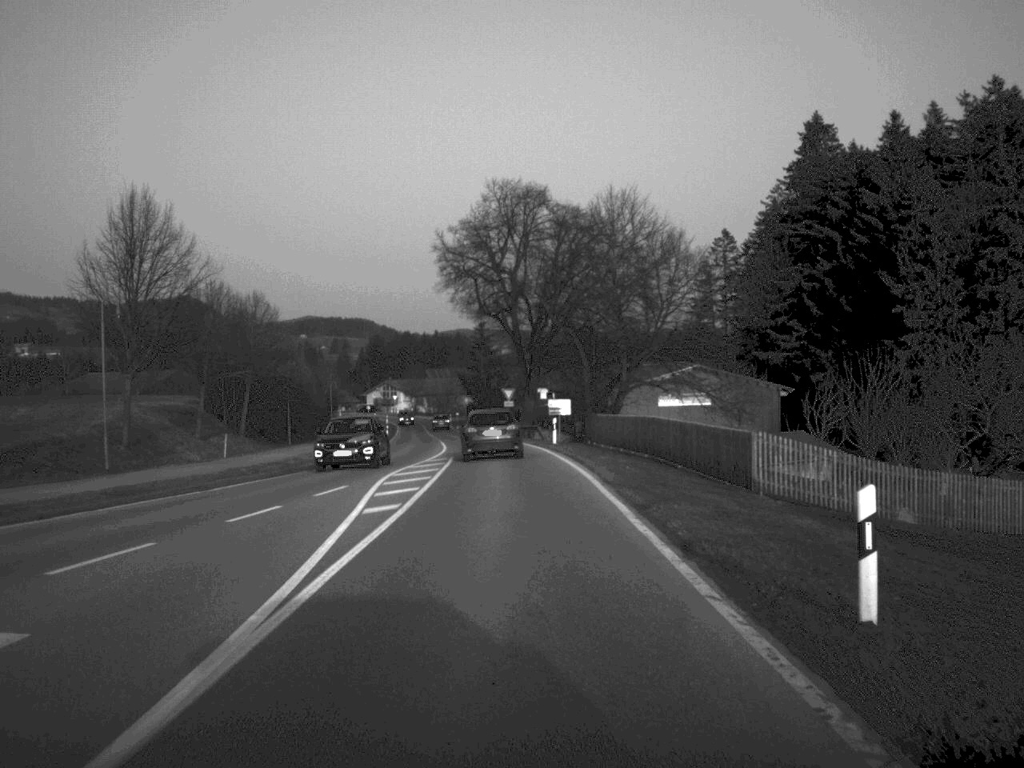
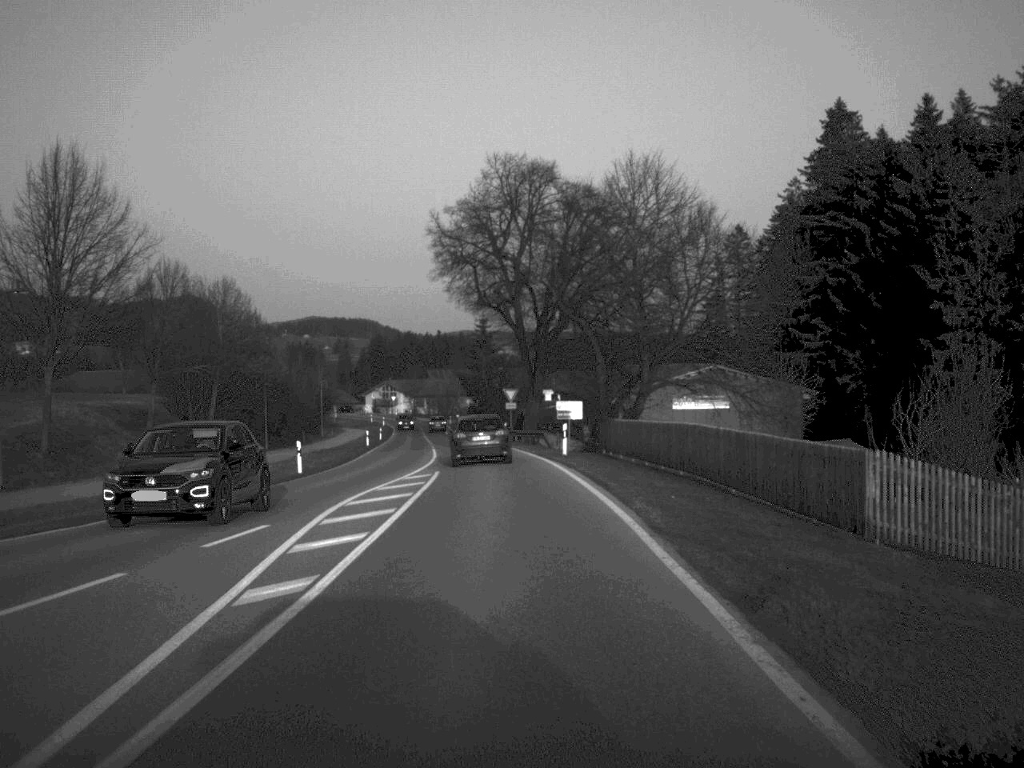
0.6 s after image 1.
(0.0, +8.5) m; 0°
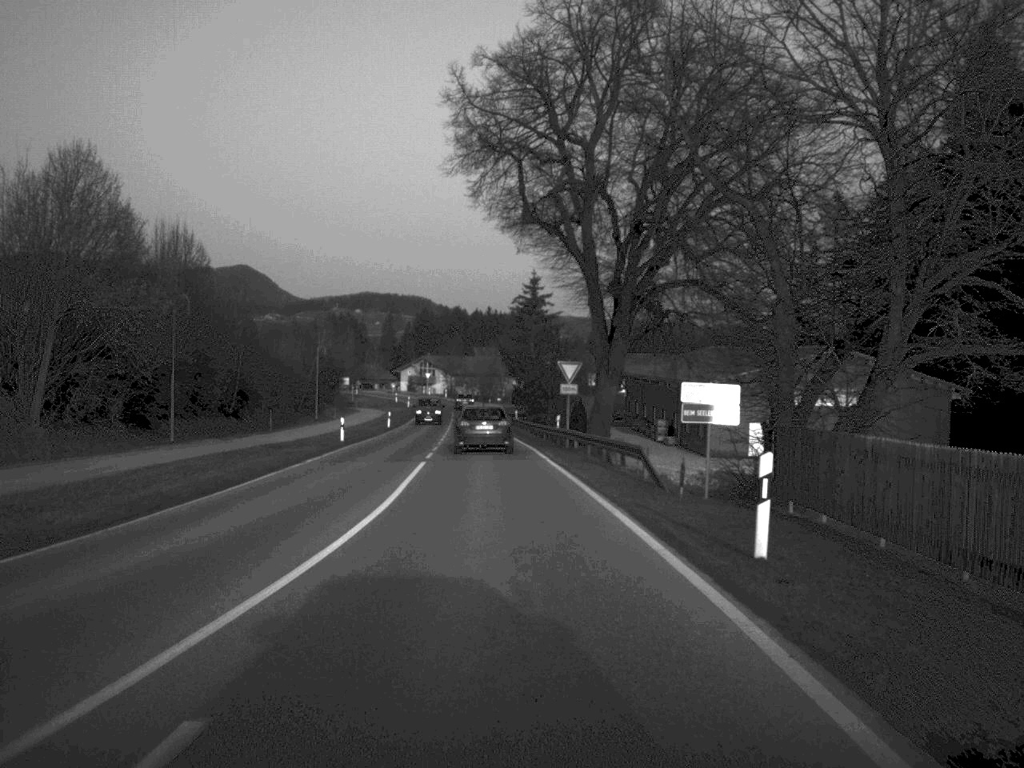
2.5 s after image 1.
(-0.5, +28.3) m; -2°
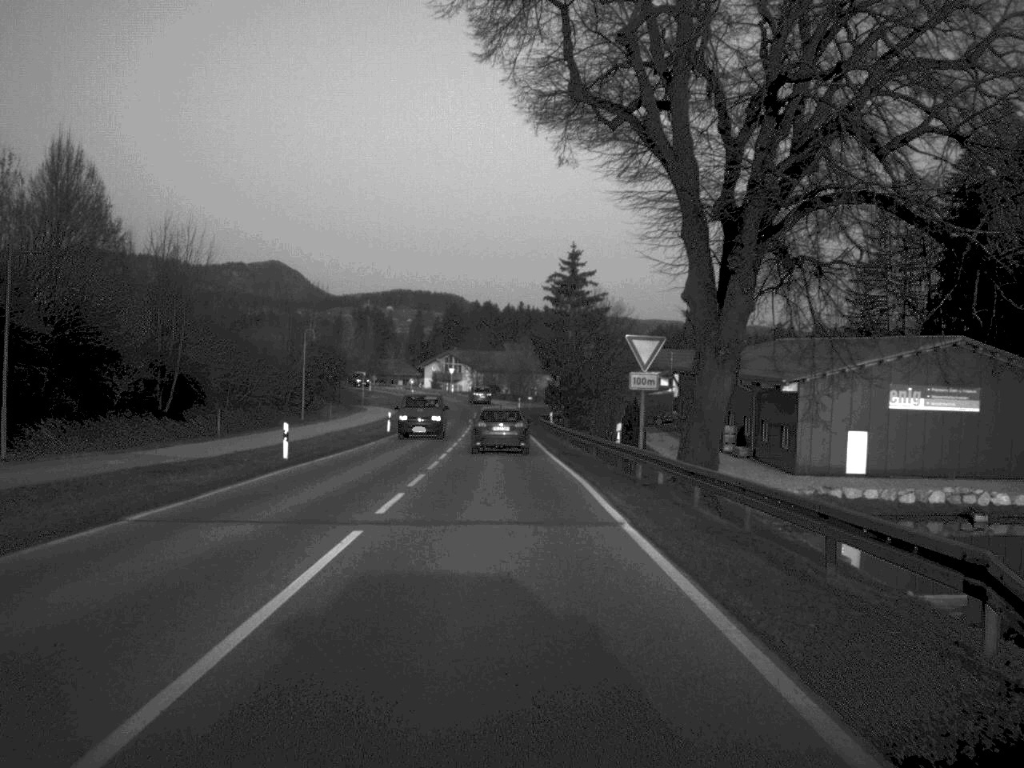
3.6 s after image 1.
(-0.2, +17.8) m; -1°
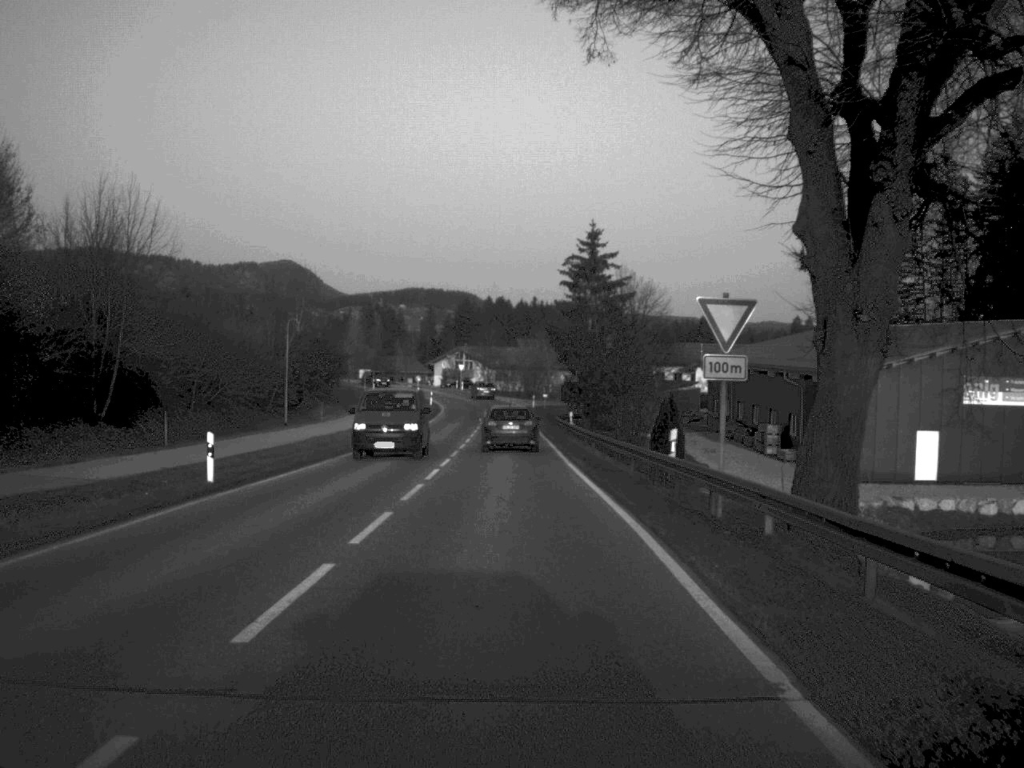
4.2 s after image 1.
(0.0, +9.3) m; -1°
